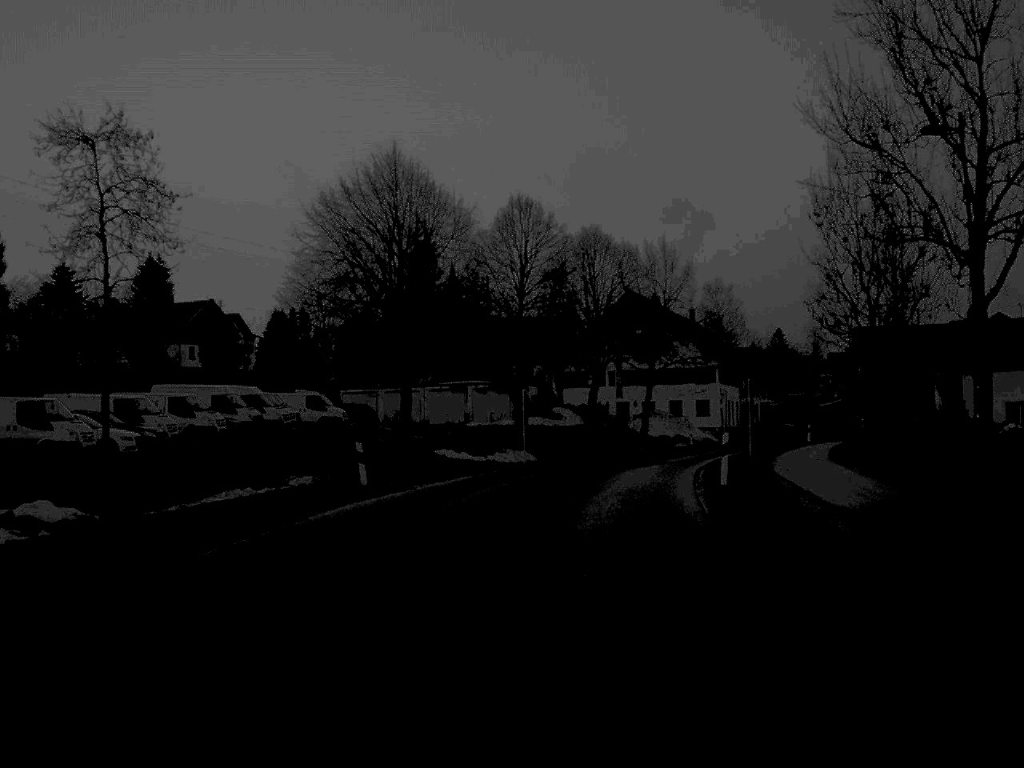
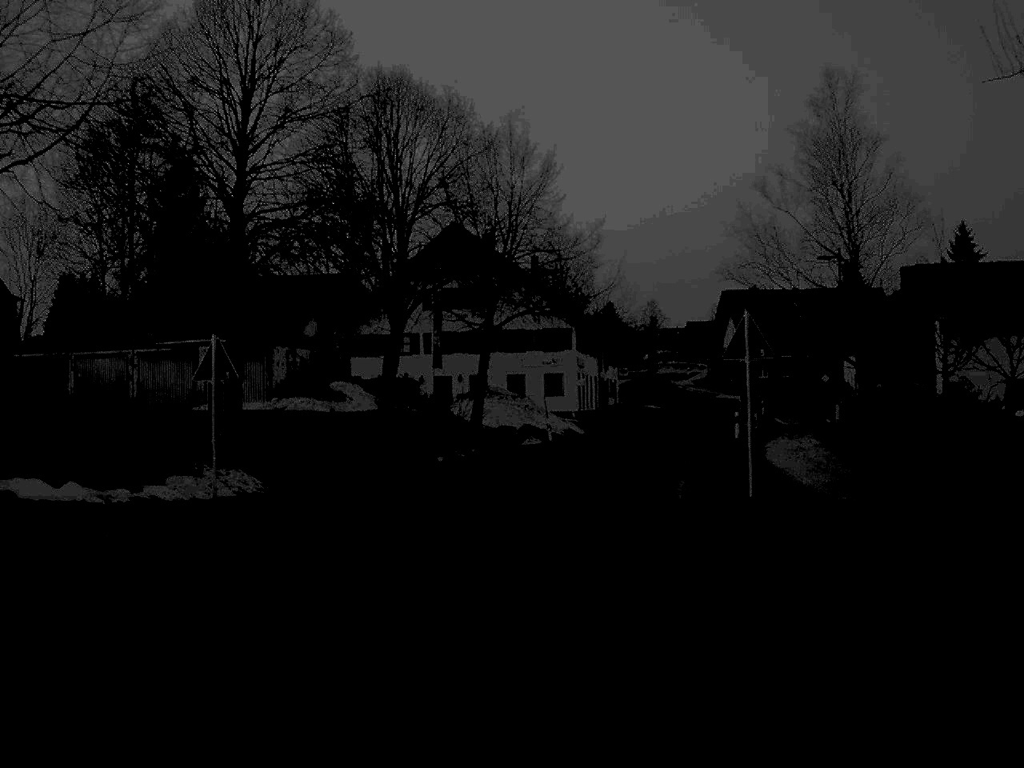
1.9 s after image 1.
(+2.0, +28.2) m; +8°
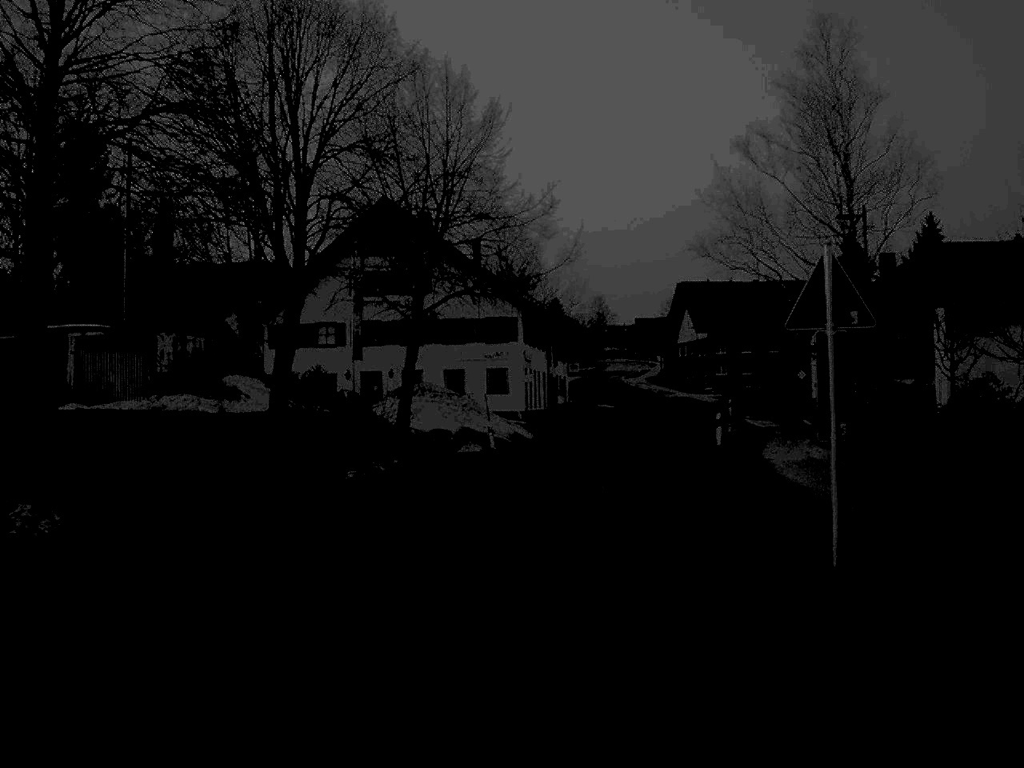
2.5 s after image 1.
(+0.2, +8.7) m; +2°
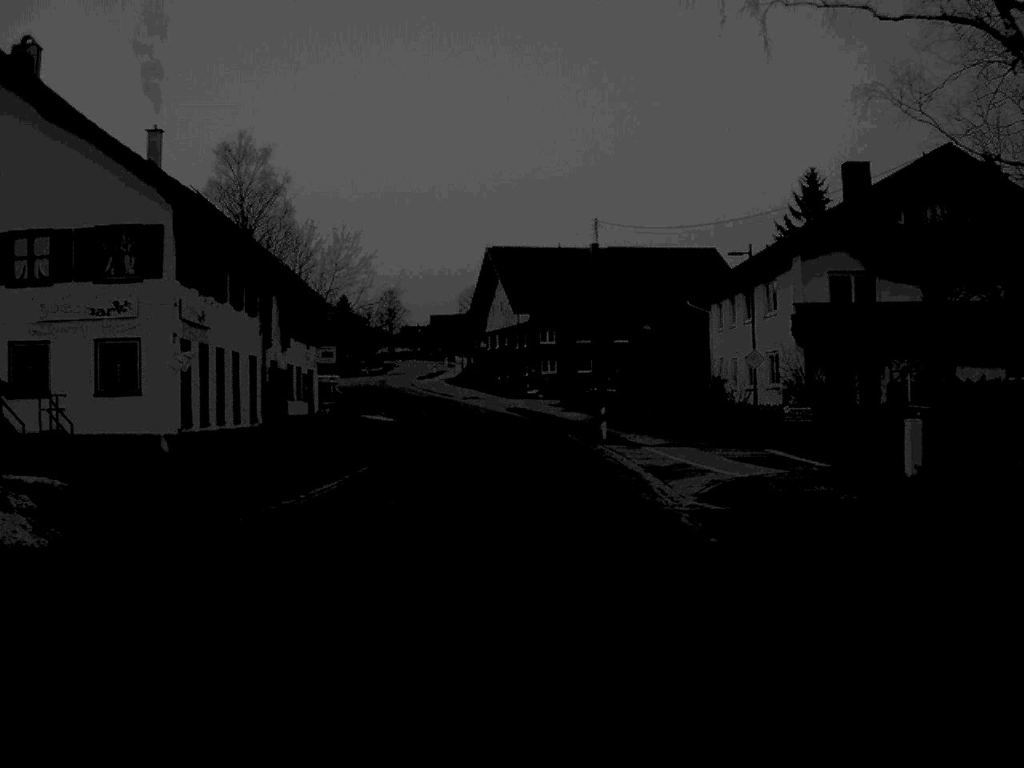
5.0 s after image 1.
(+3.0, +35.8) m; +9°
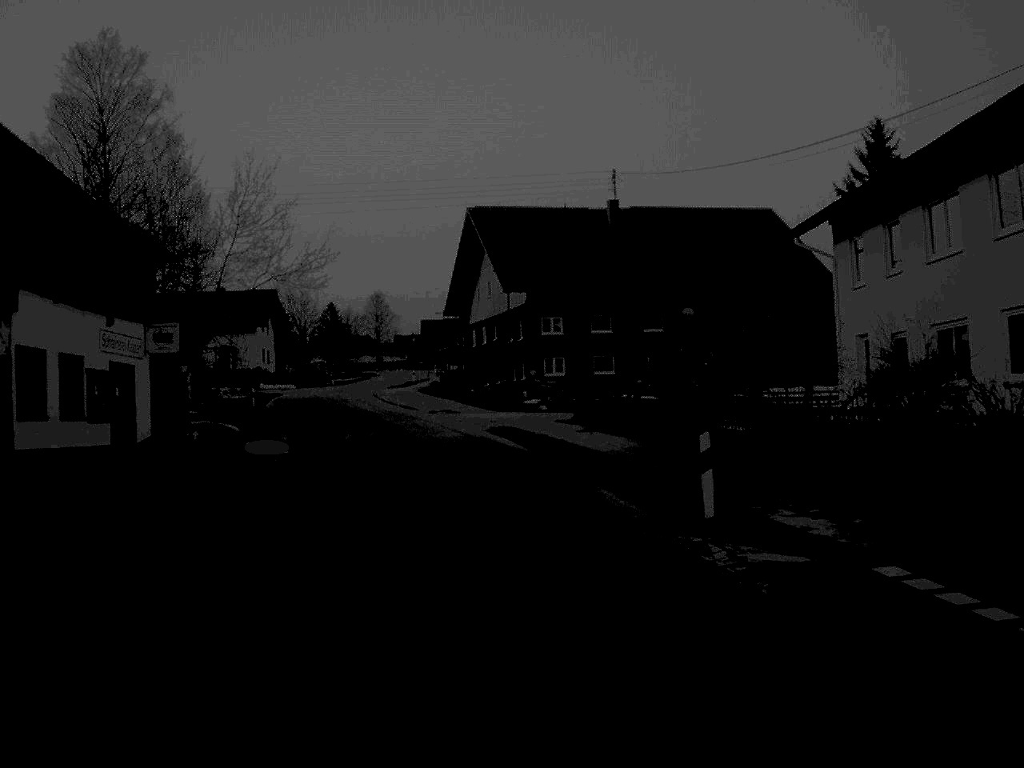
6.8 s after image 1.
(+0.3, +25.4) m; 0°
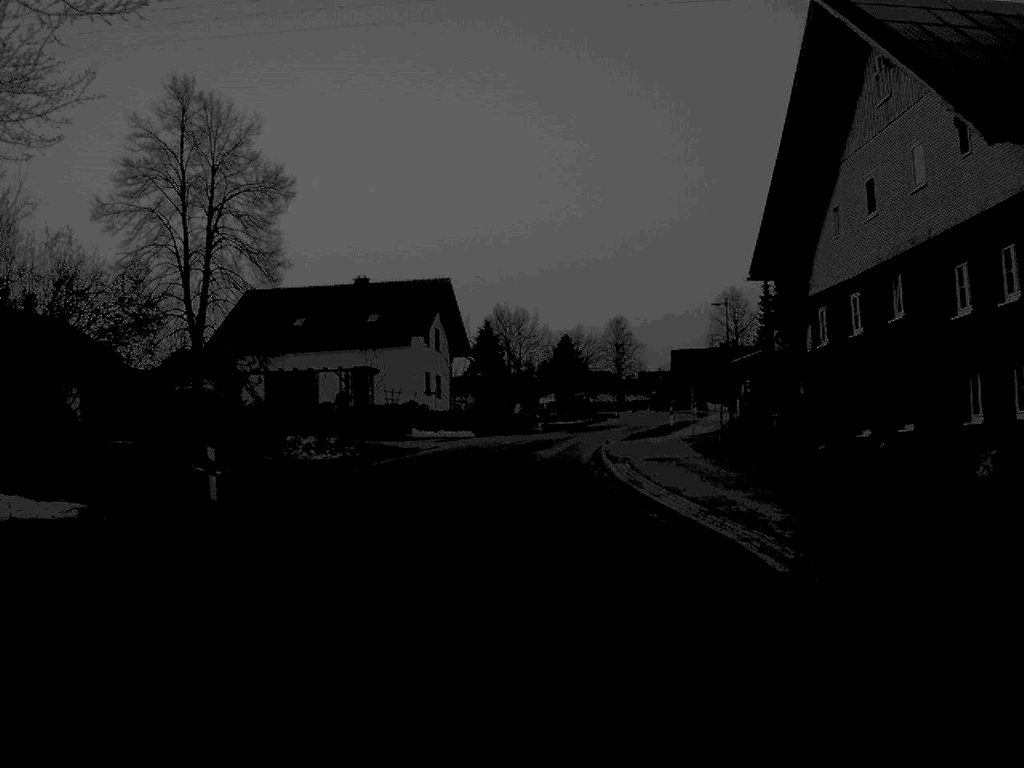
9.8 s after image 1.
(-4.3, +43.9) m; -11°
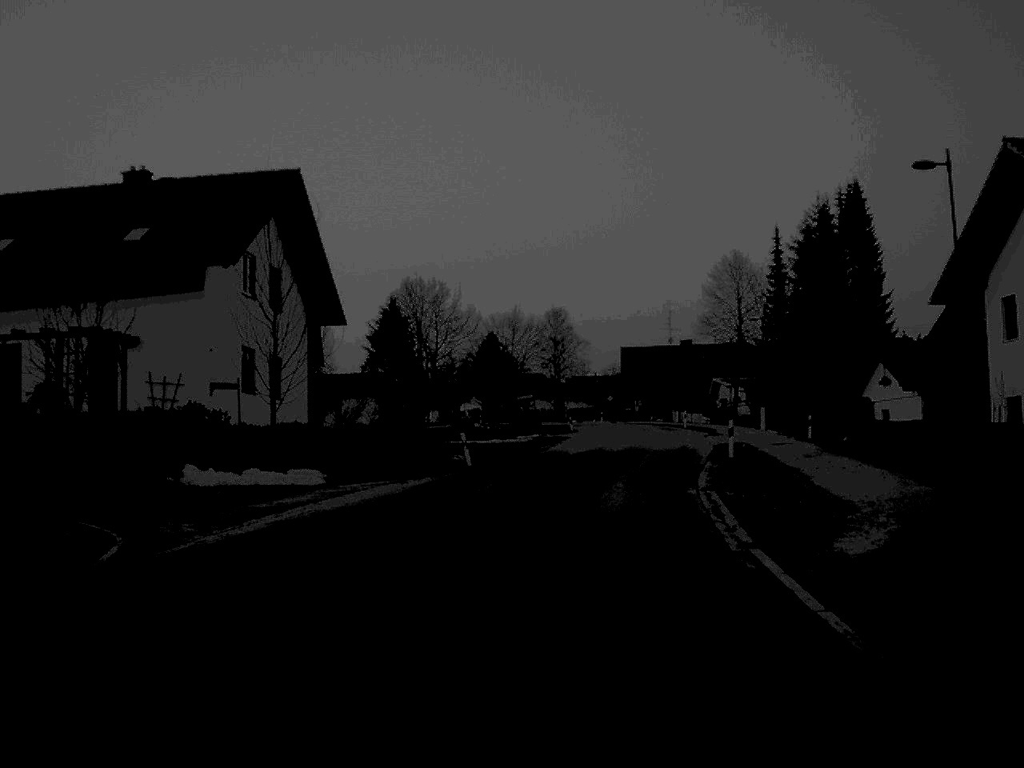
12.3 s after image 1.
(+0.1, +35.4) m; +4°
